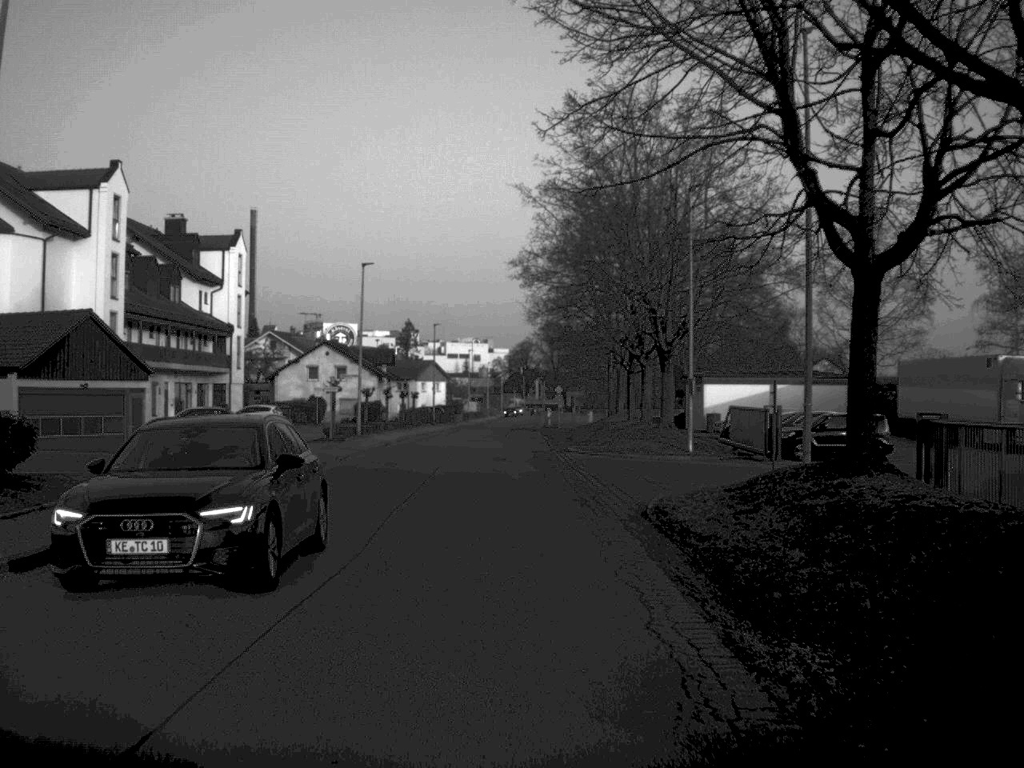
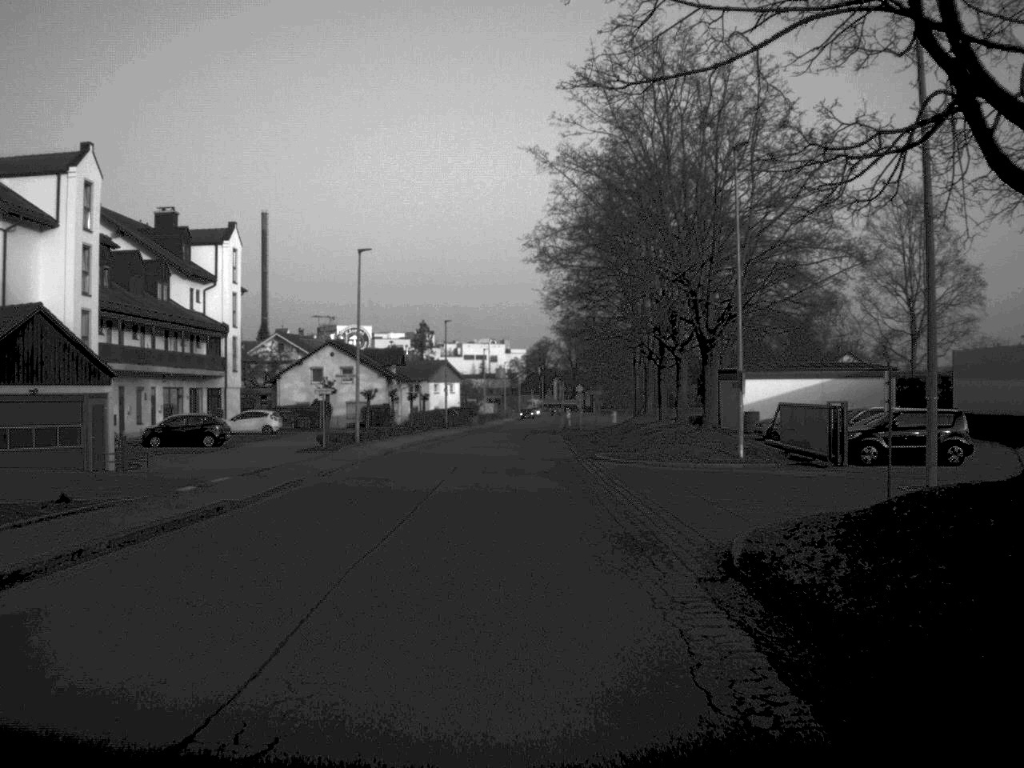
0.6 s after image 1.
(0.0, +6.2) m; -1°
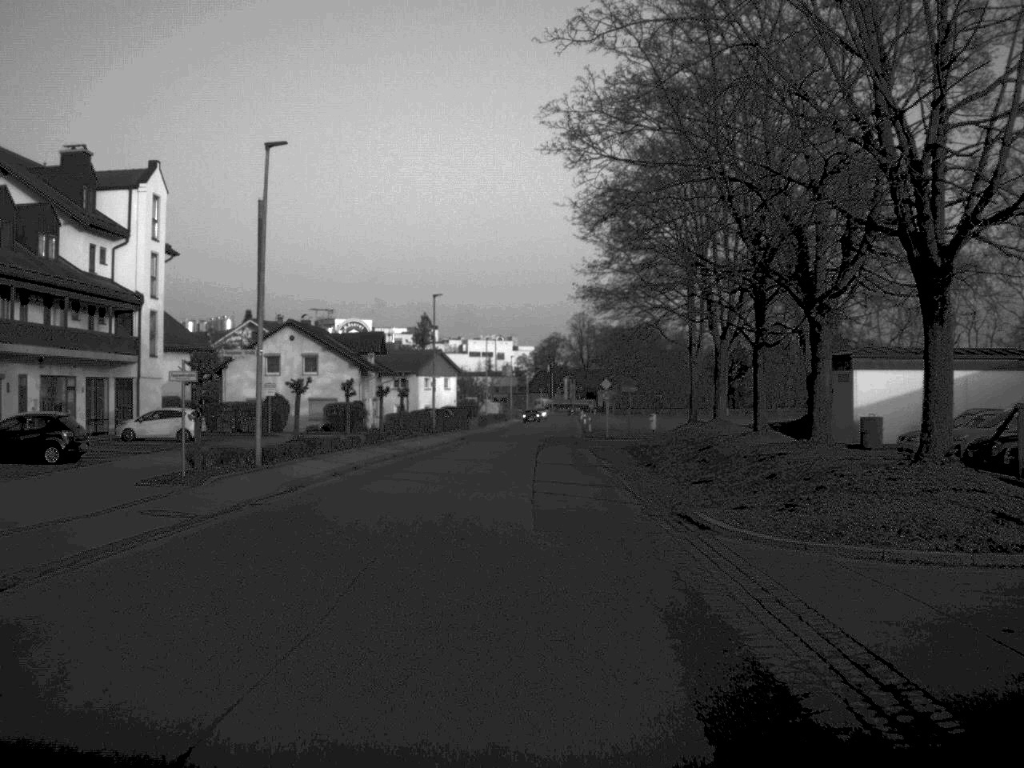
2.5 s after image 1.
(-0.1, +20.0) m; 0°
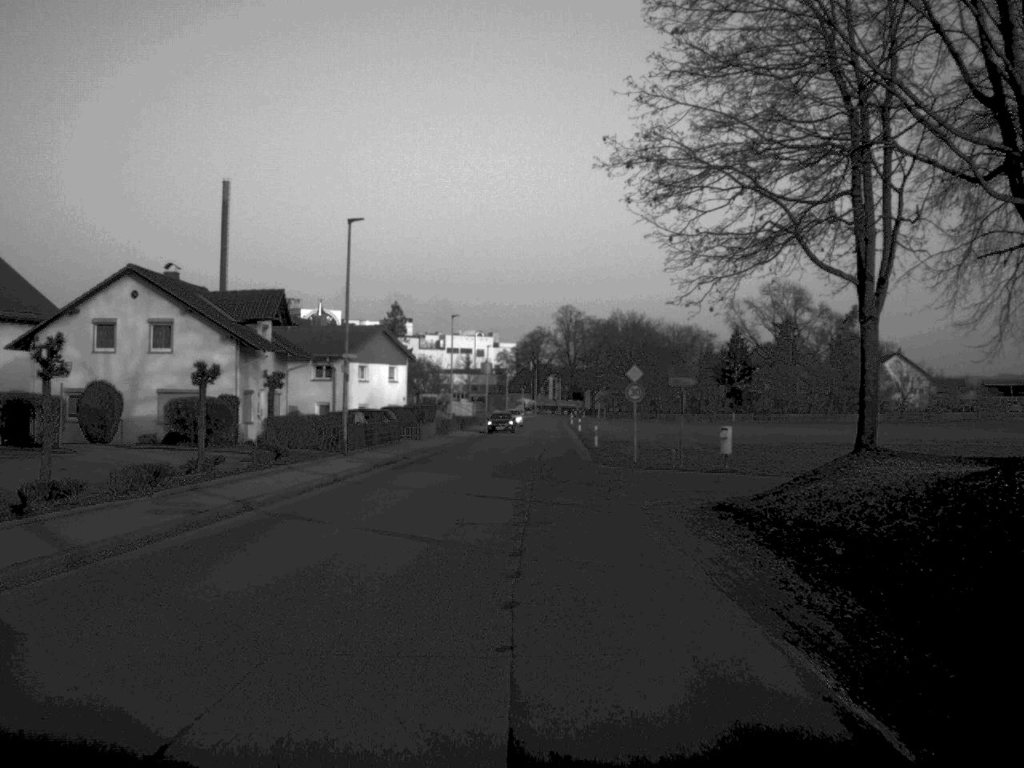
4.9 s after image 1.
(+0.3, +27.9) m; +1°
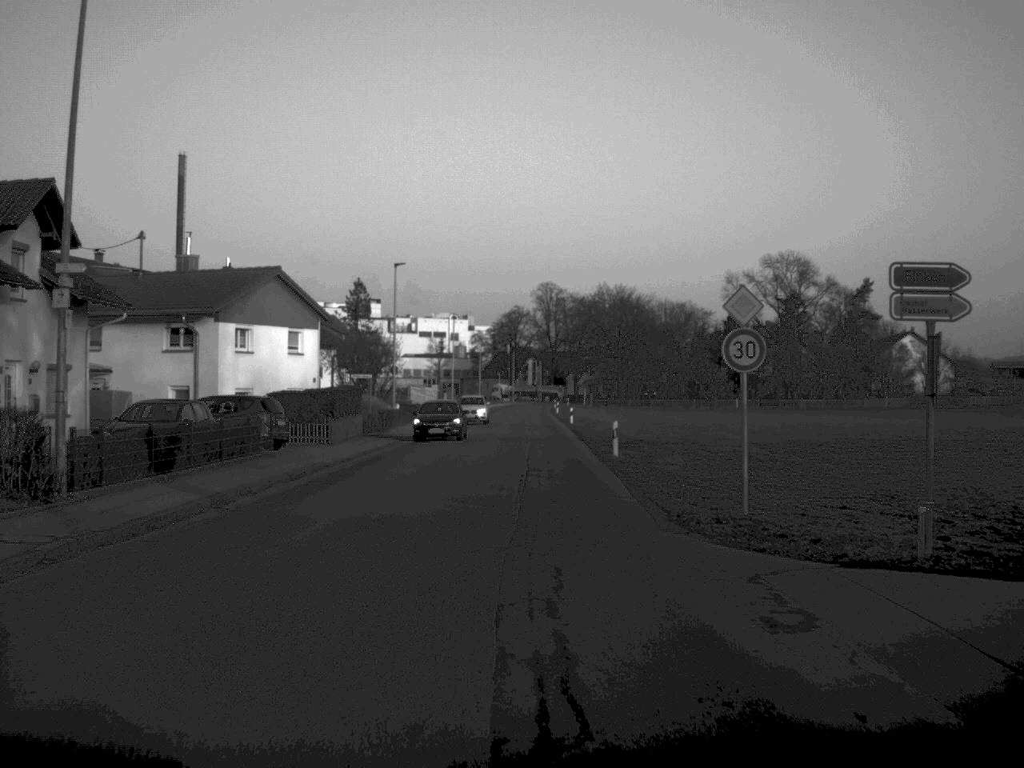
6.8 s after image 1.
(+0.2, +23.9) m; +1°
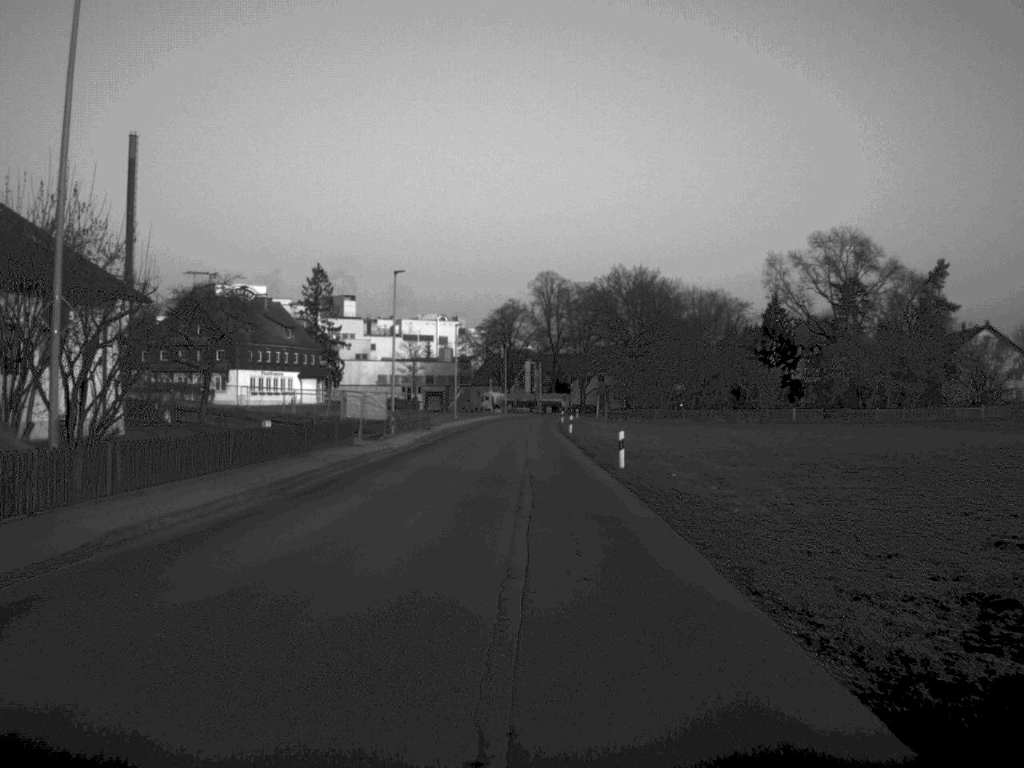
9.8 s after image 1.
(+0.3, +42.2) m; 0°
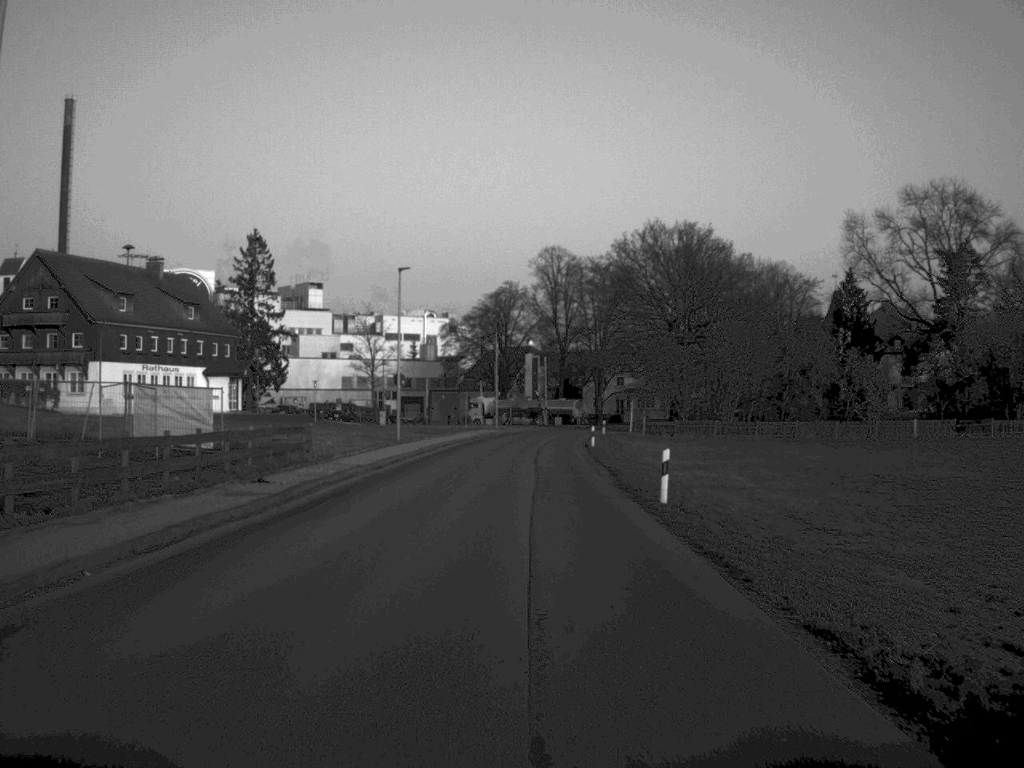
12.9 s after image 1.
(0.0, +45.9) m; 0°
